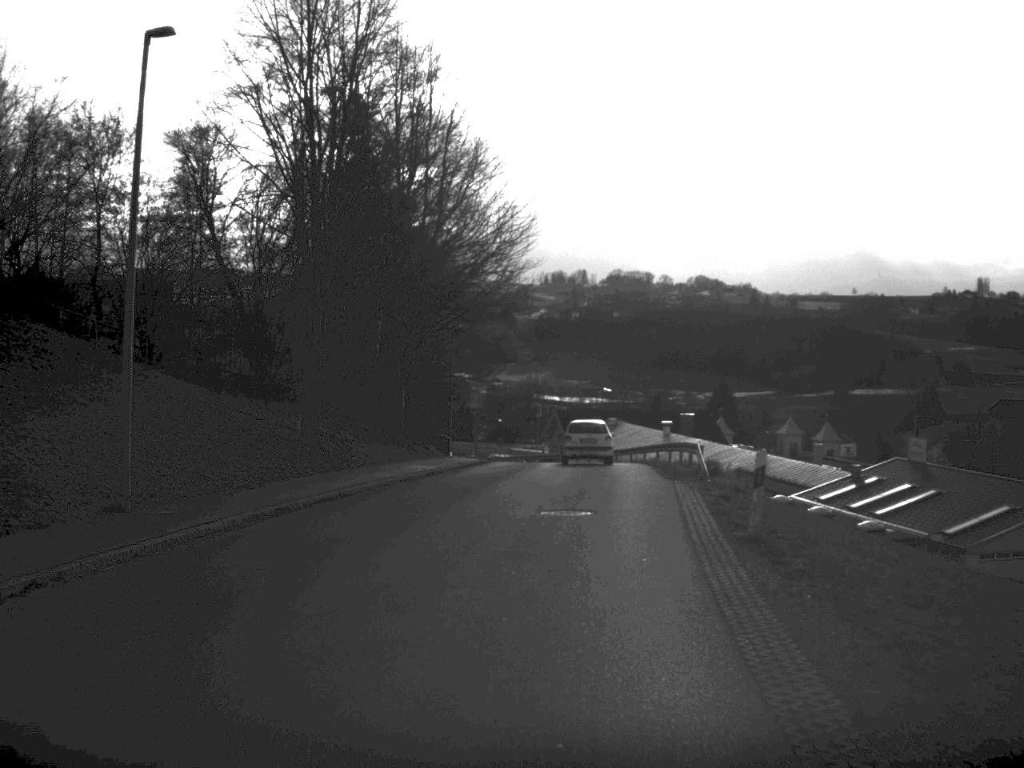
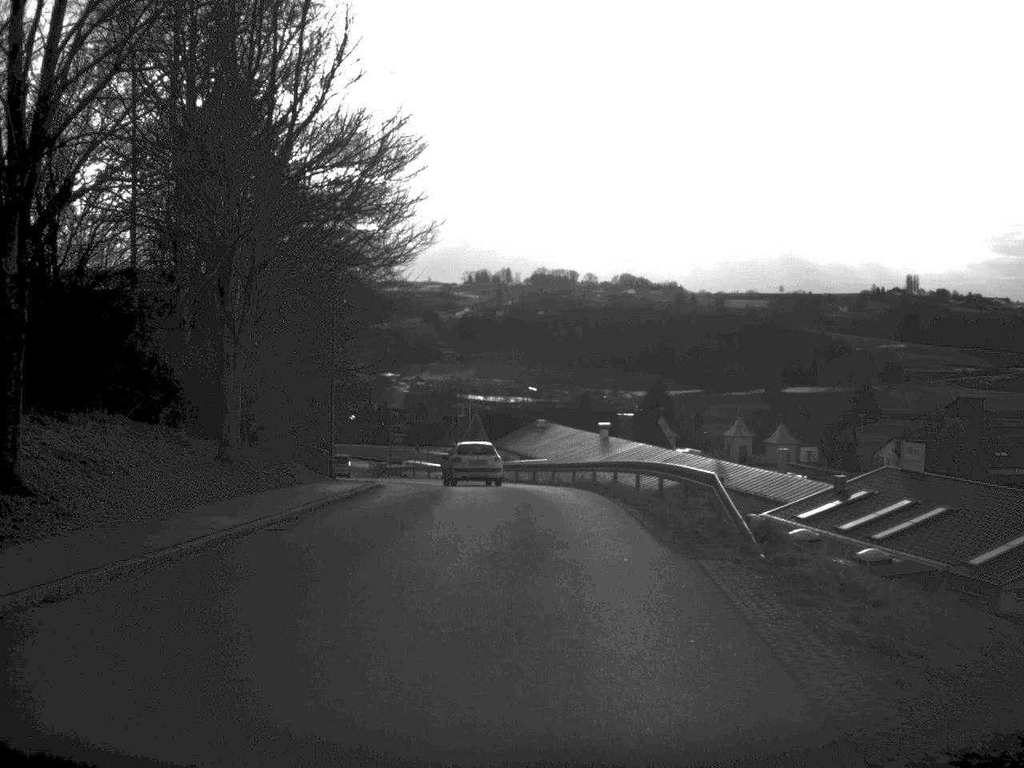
(+0.5, +14.5) m; +3°
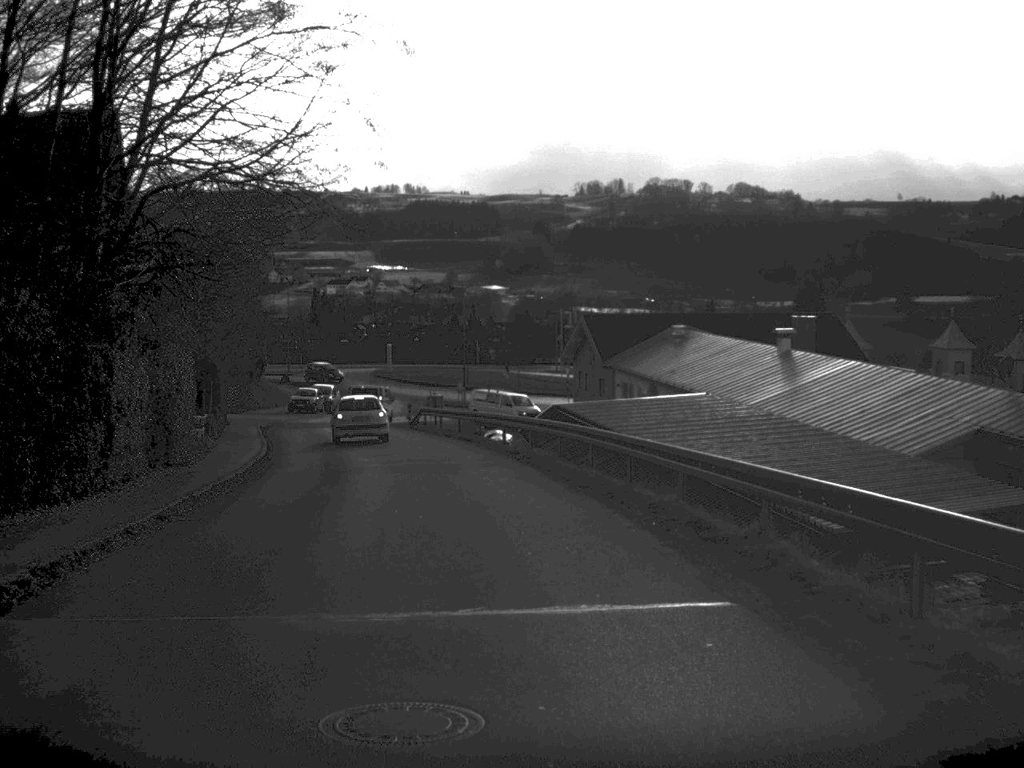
(-0.8, +37.9) m; -6°
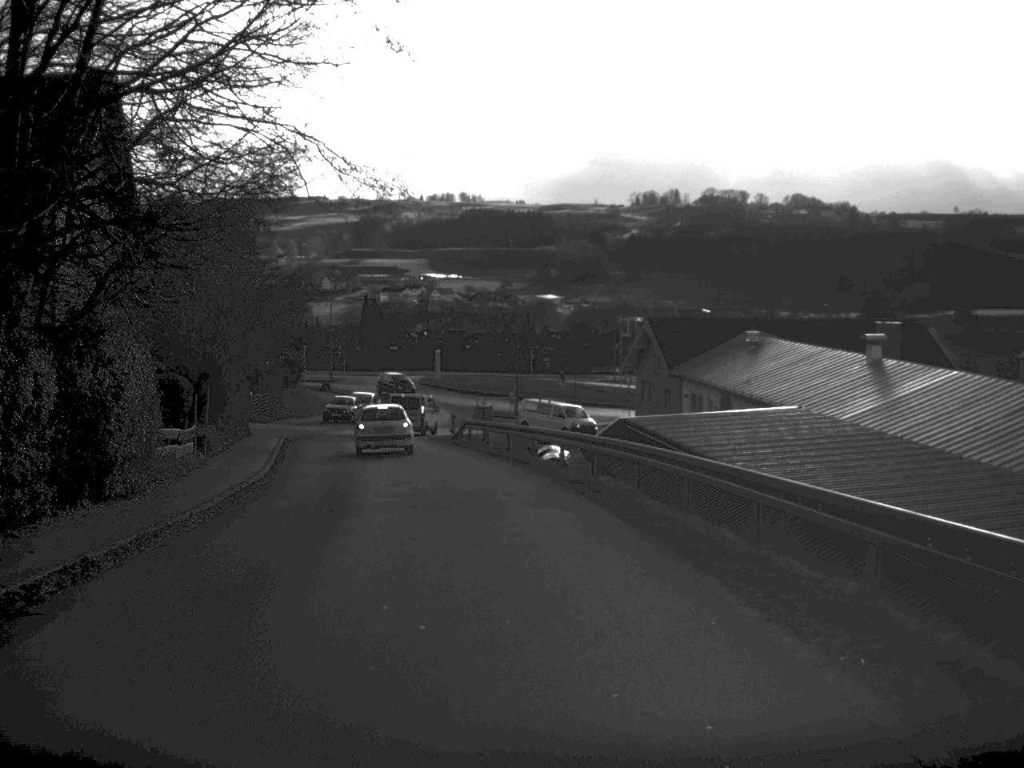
(-0.1, +6.8) m; -2°
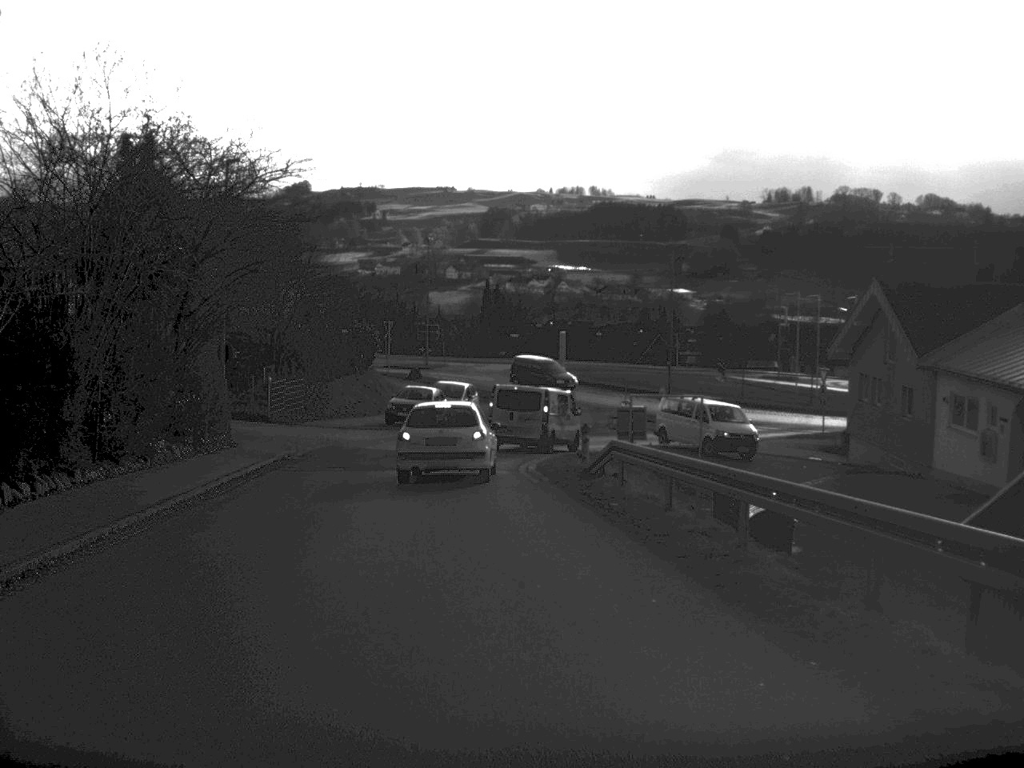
(-1.4, +25.0) m; -6°
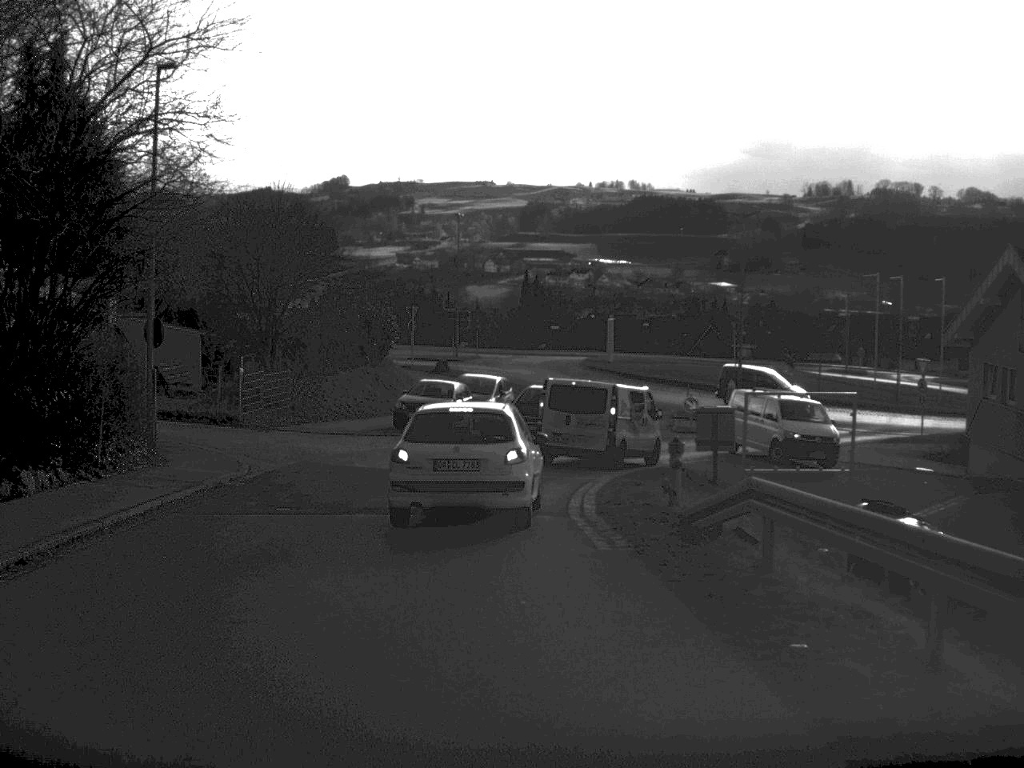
(-0.1, +8.3) m; -2°
